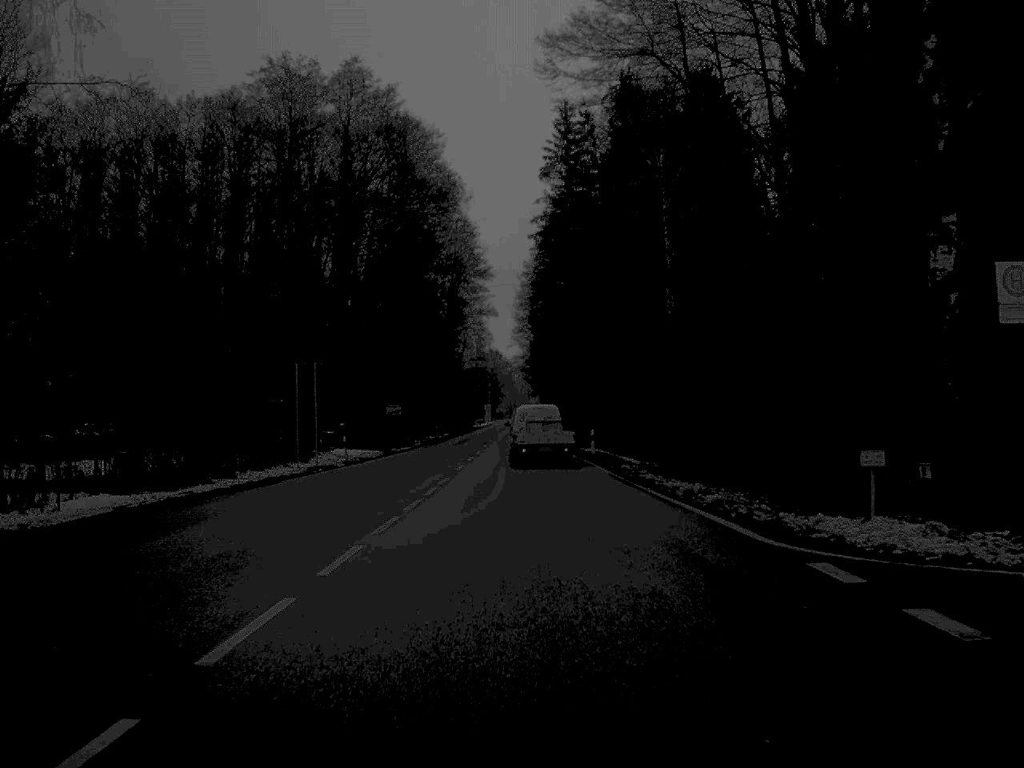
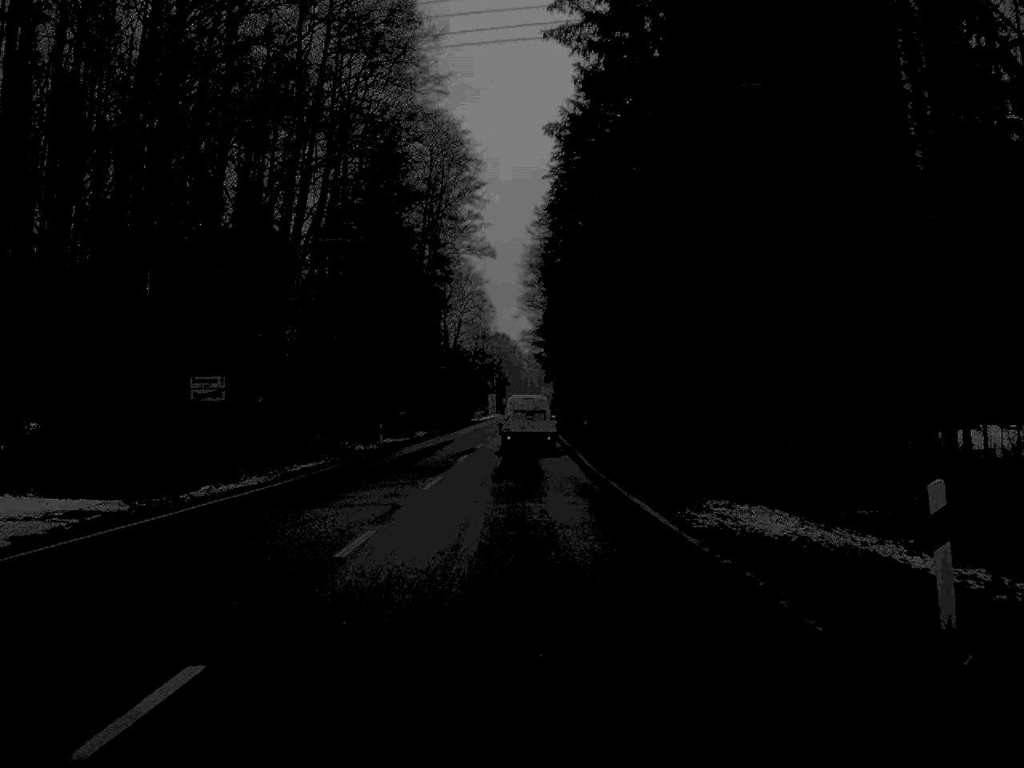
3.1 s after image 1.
(-0.1, +43.5) m; 0°
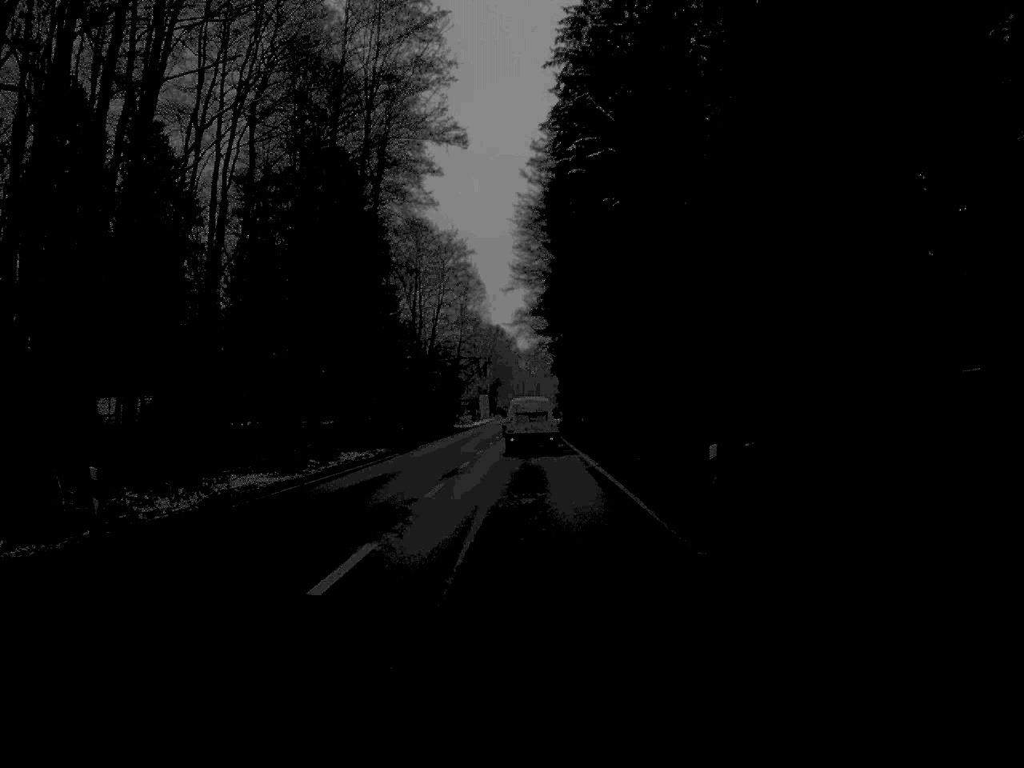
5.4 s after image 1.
(-0.1, +38.2) m; 0°
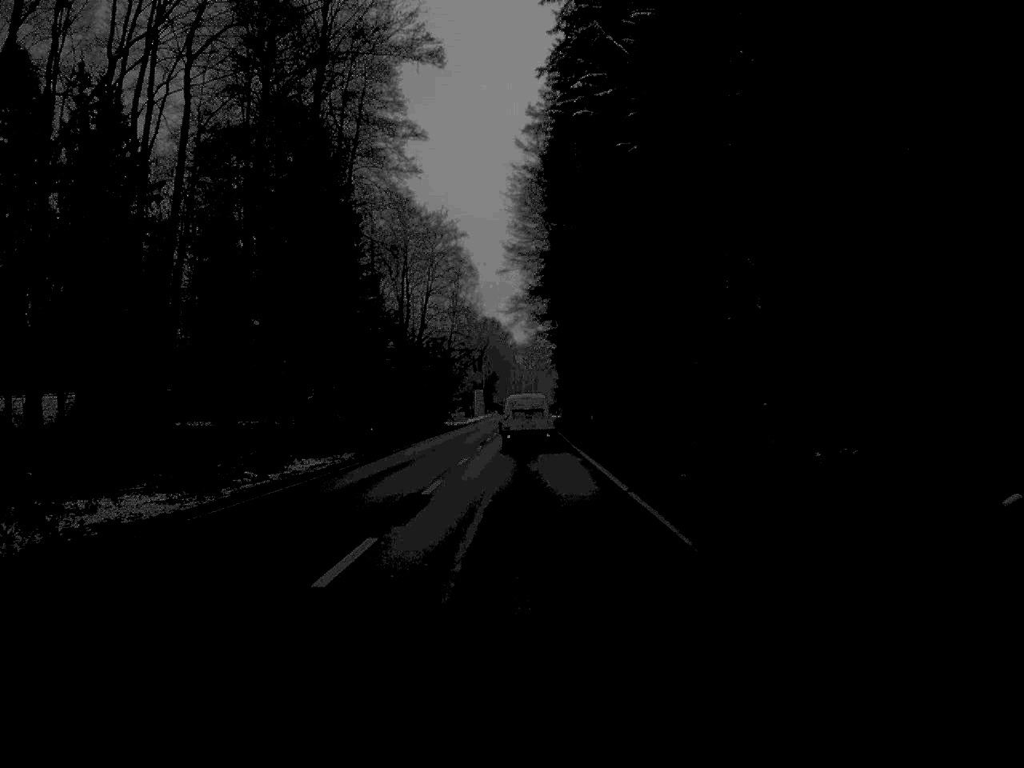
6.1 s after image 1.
(0.0, +11.6) m; 0°
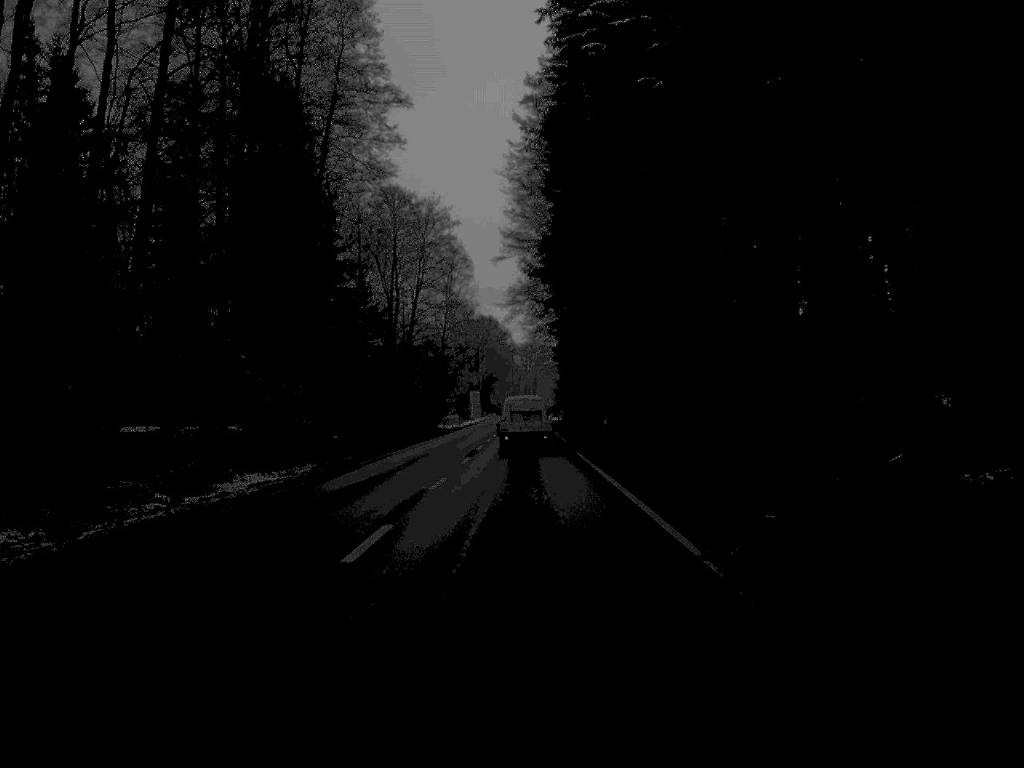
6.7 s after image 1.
(0.0, +9.9) m; 0°
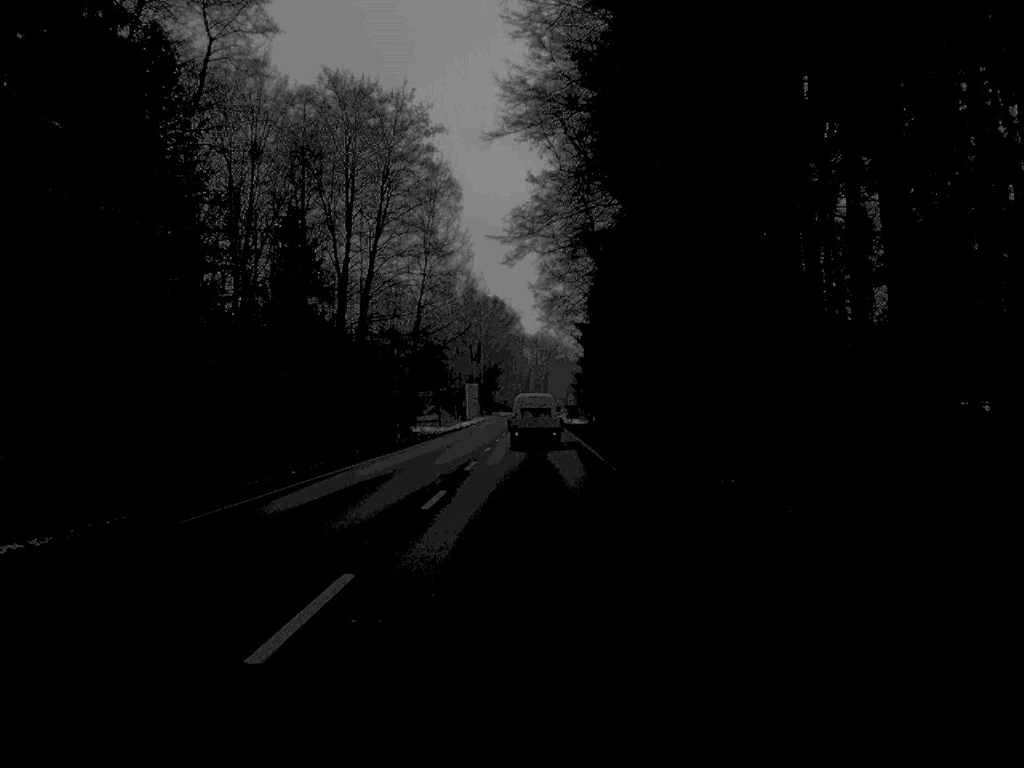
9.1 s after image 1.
(-0.2, +41.2) m; 0°
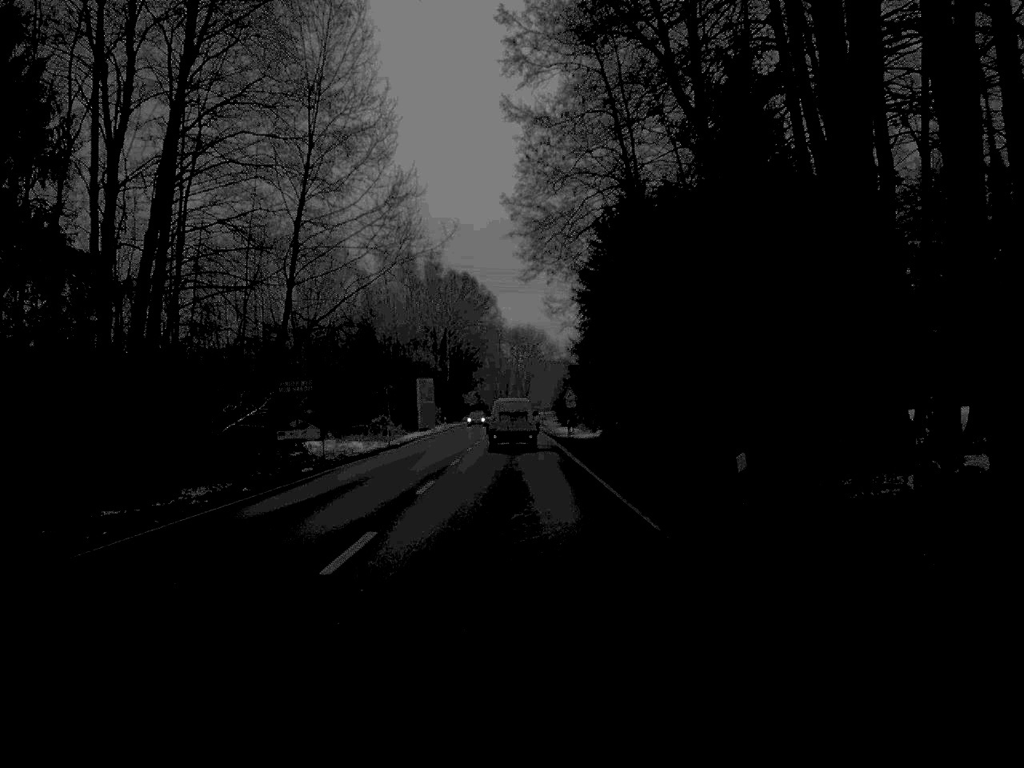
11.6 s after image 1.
(+0.4, +43.3) m; +1°
